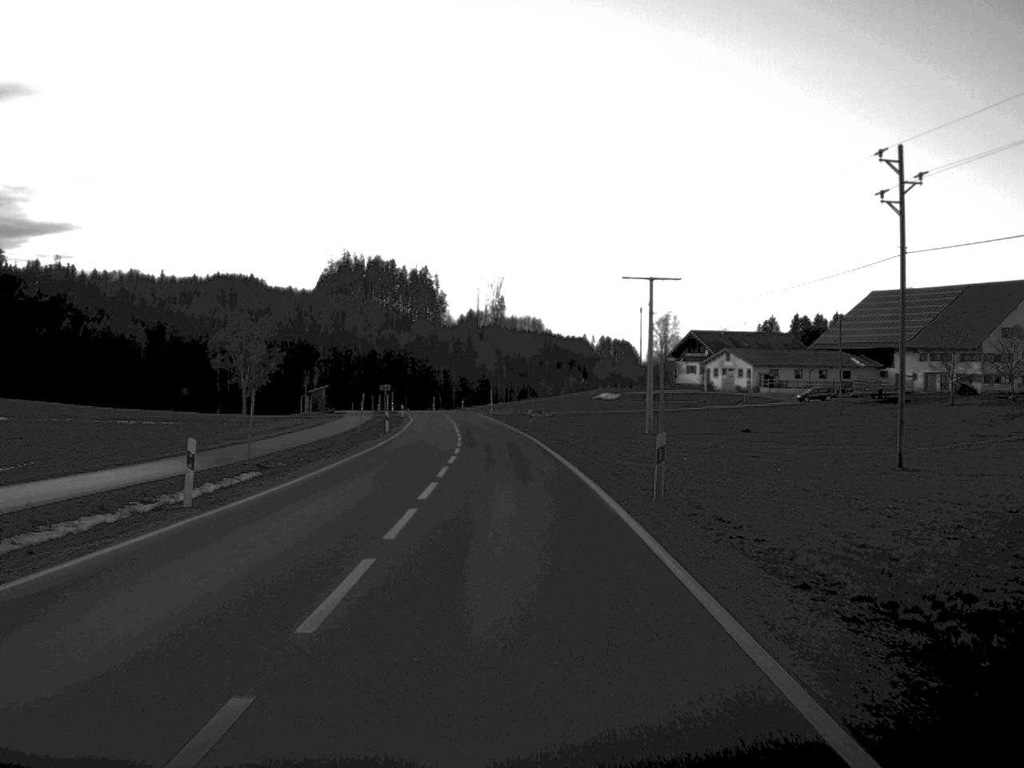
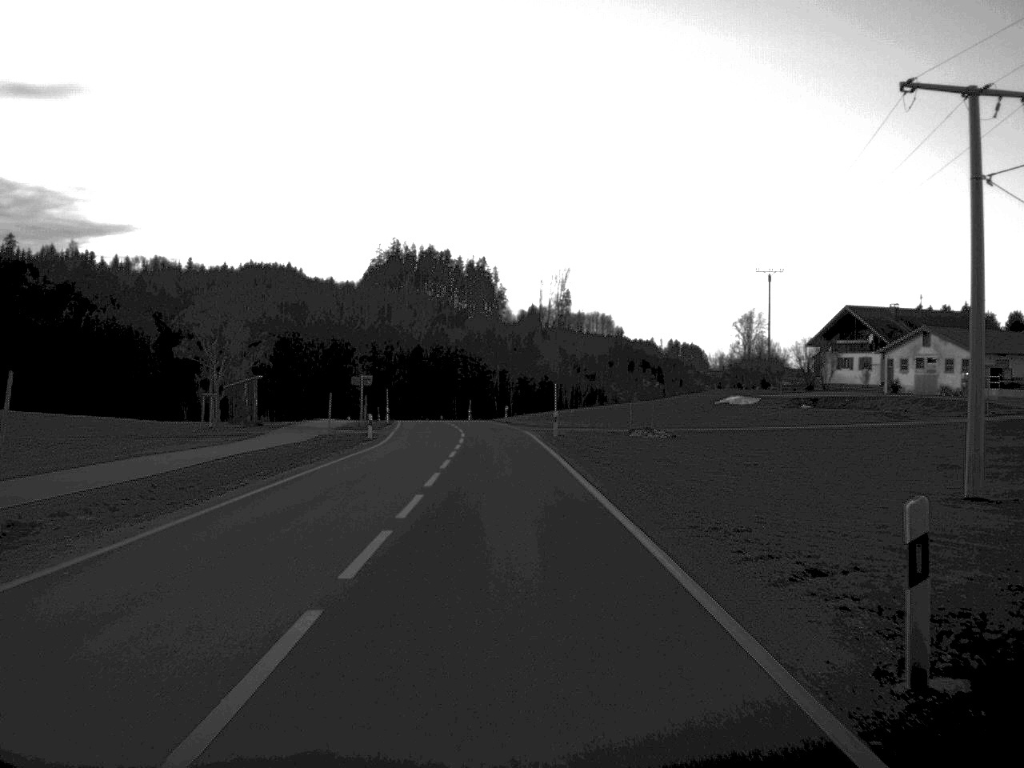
(-1.5, +56.9) m; -3°
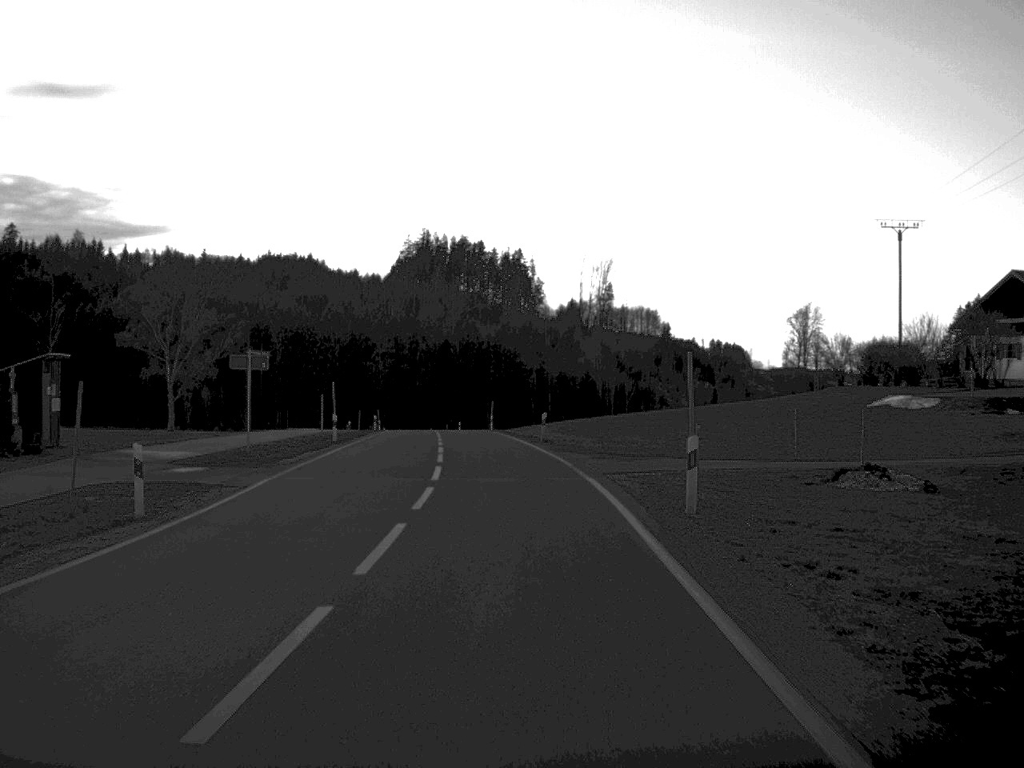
(-0.5, +35.3) m; -2°
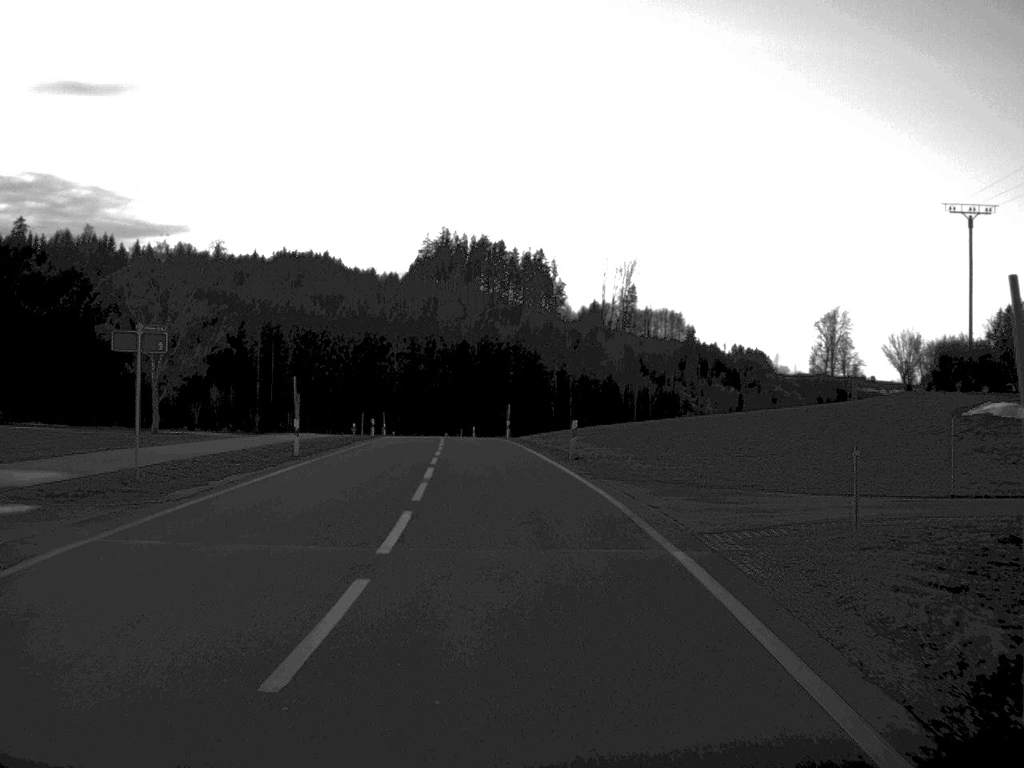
(-0.1, +11.5) m; -1°
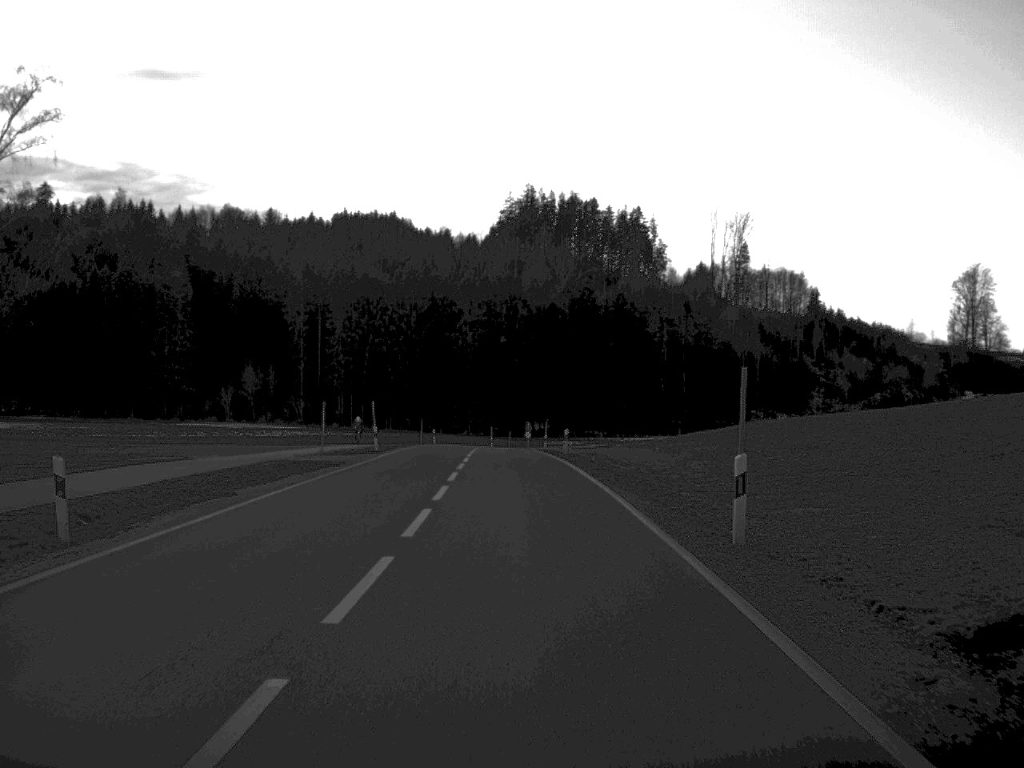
(-2.3, +57.8) m; -4°
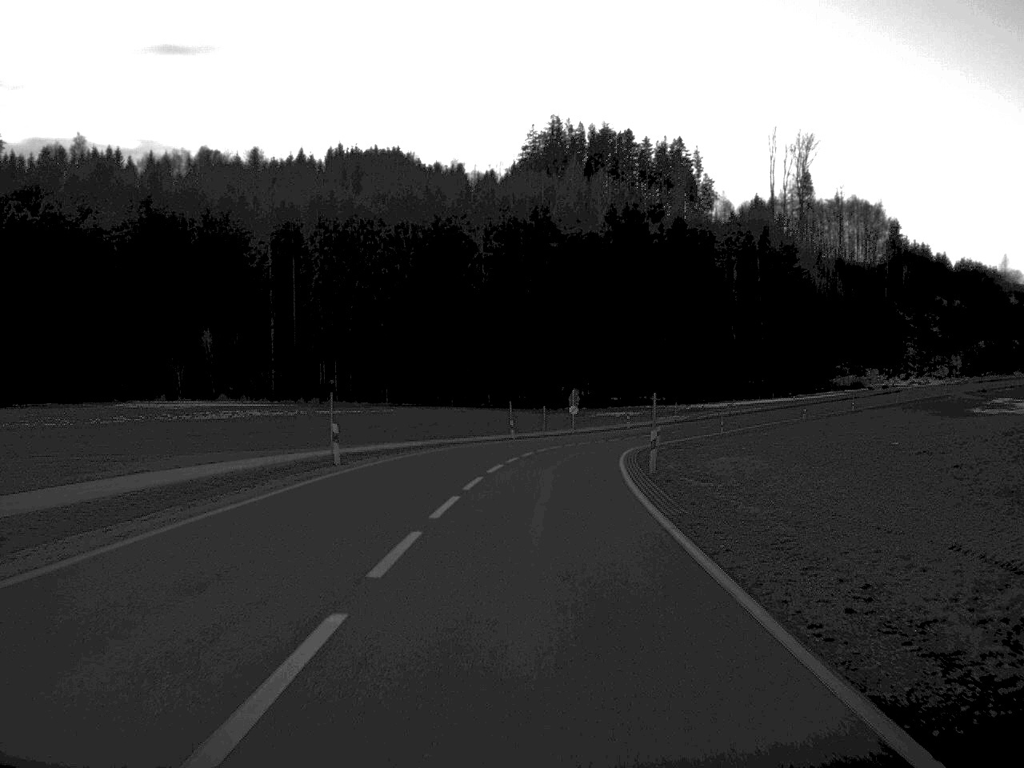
(-1.0, +57.8) m; -1°
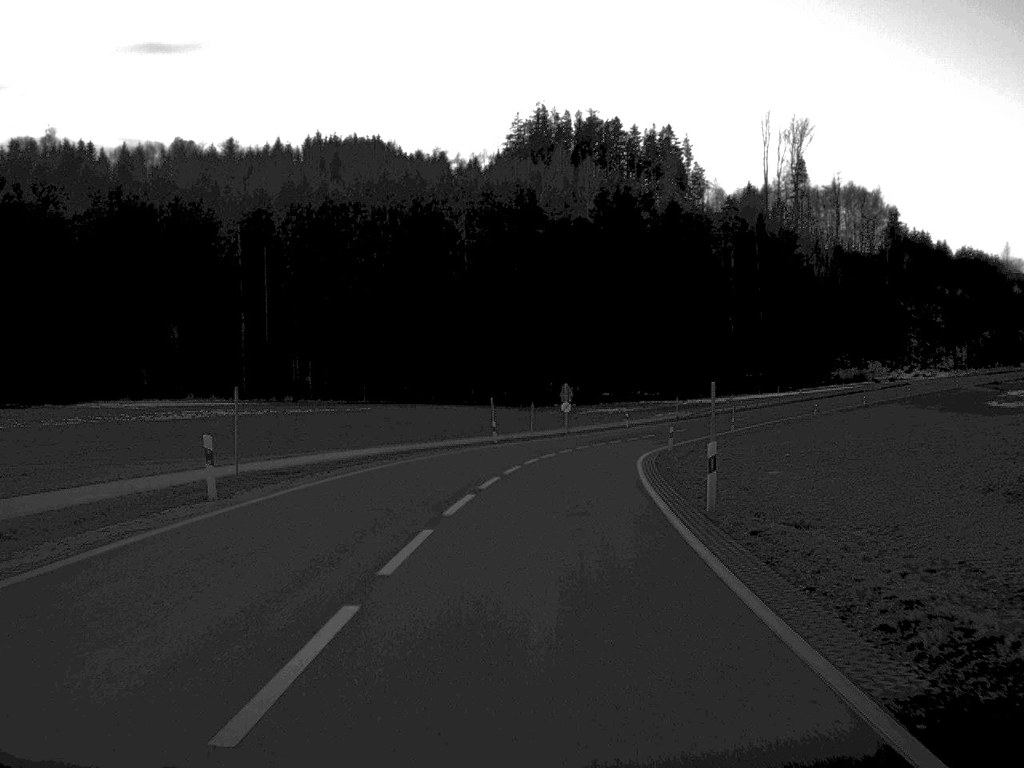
(+0.1, +11.5) m; +1°
